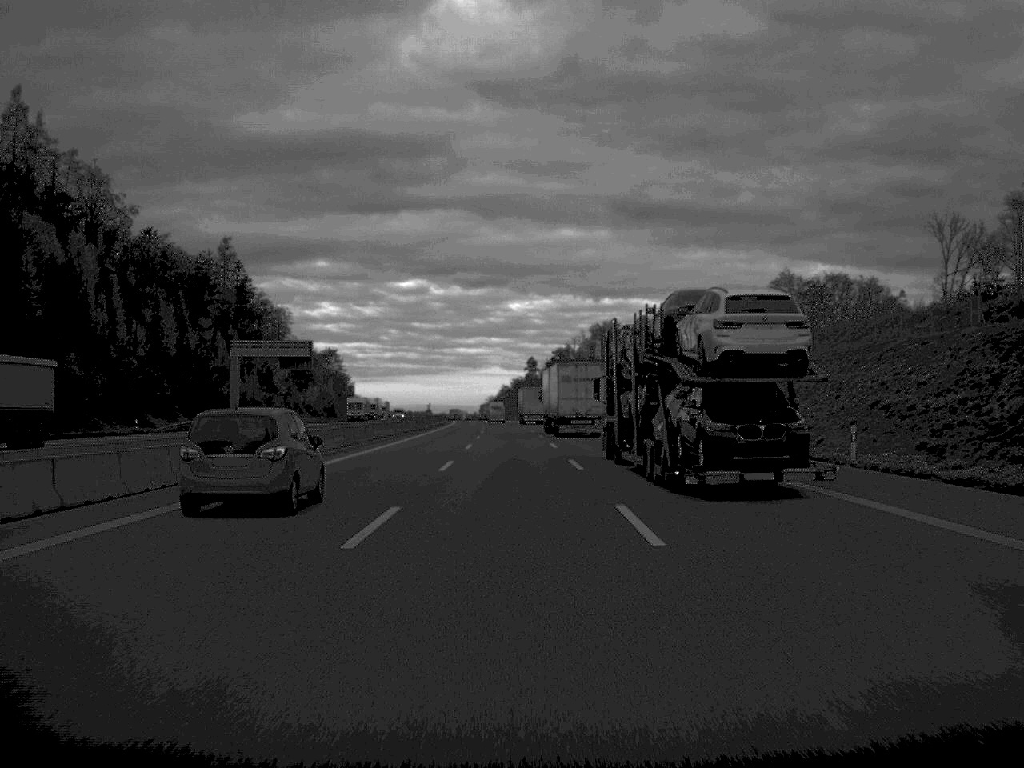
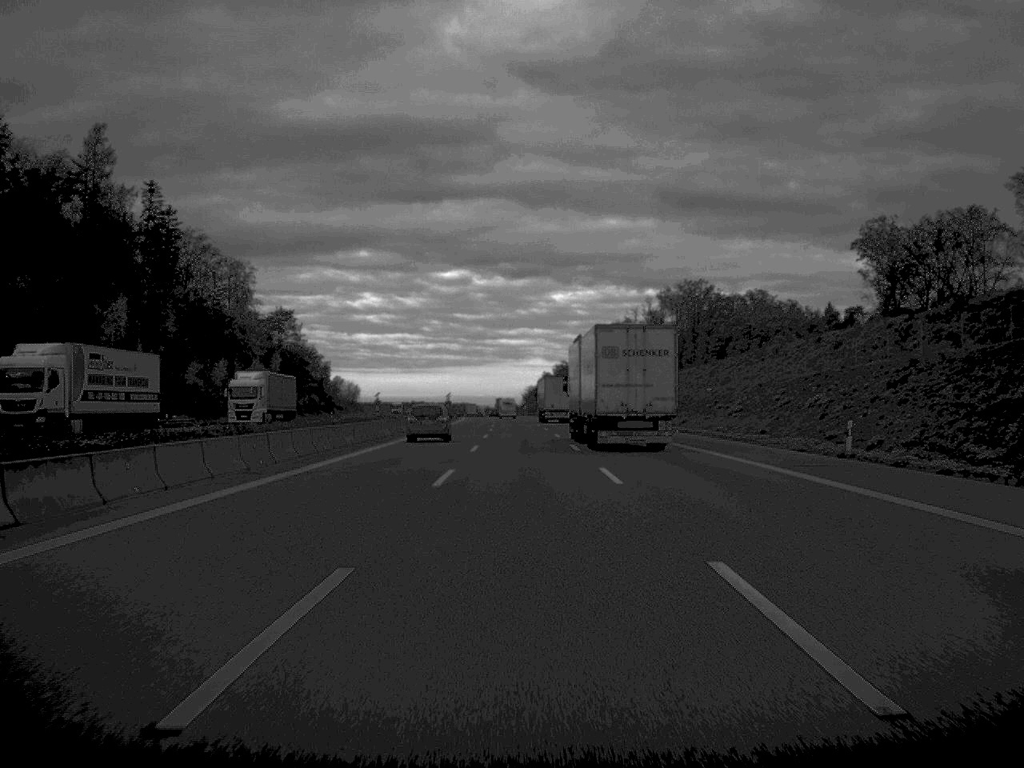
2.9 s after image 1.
(-1.6, +98.2) m; -2°
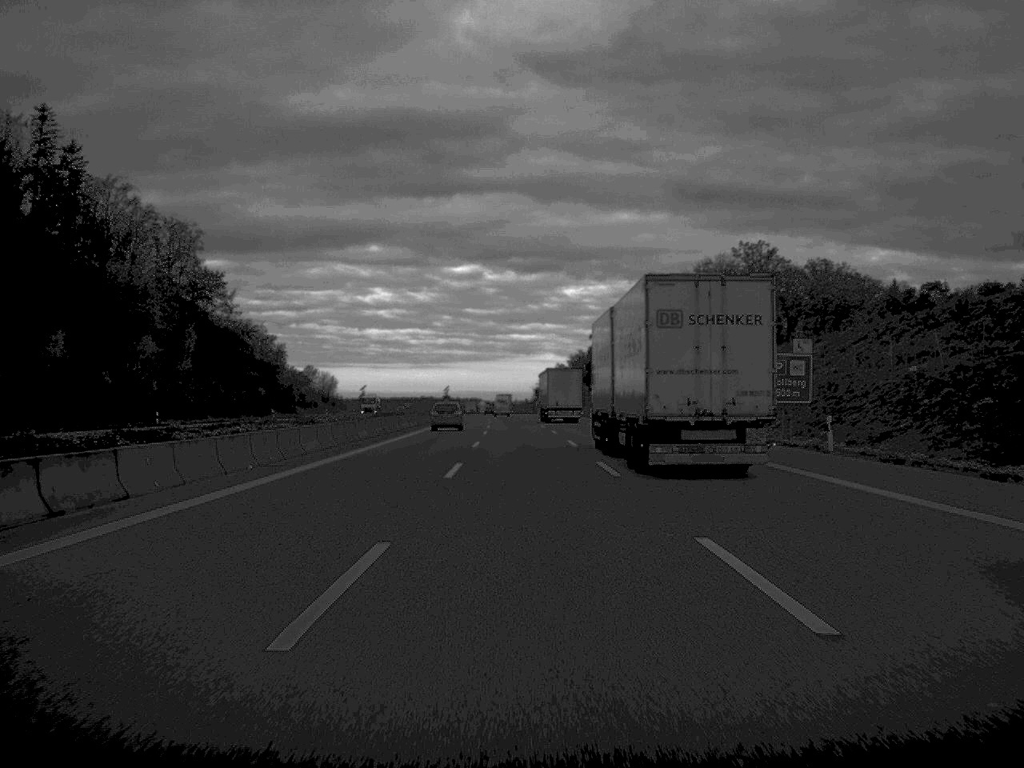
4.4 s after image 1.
(-0.3, +51.8) m; 0°
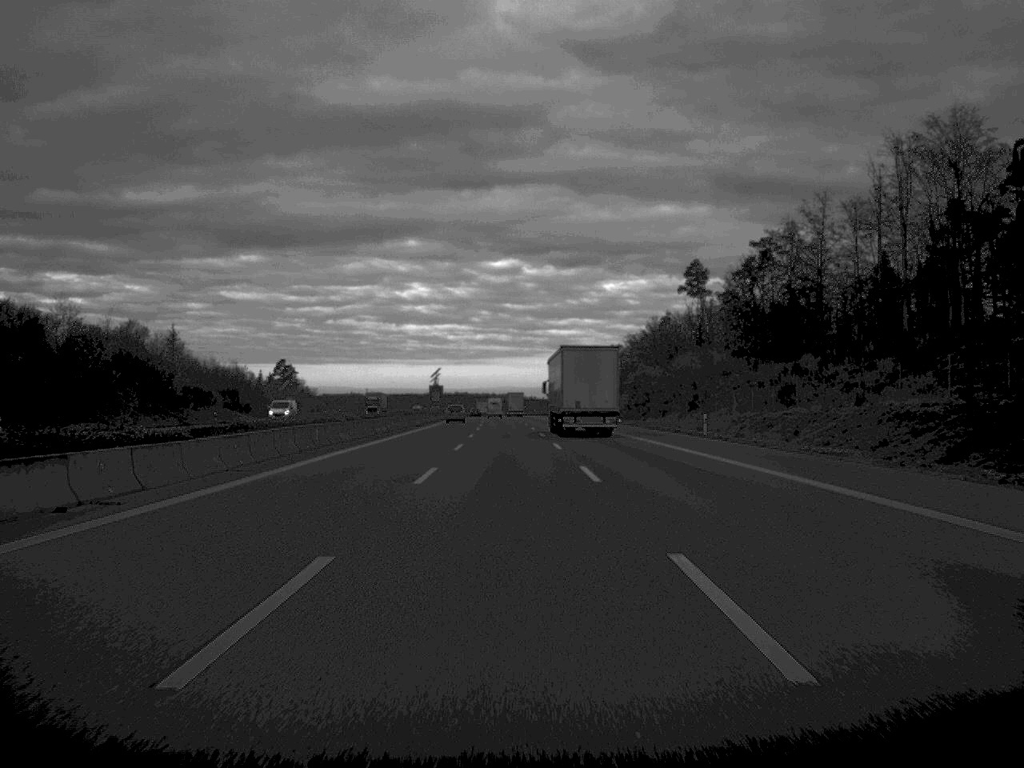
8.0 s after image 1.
(-1.8, +127.2) m; -2°
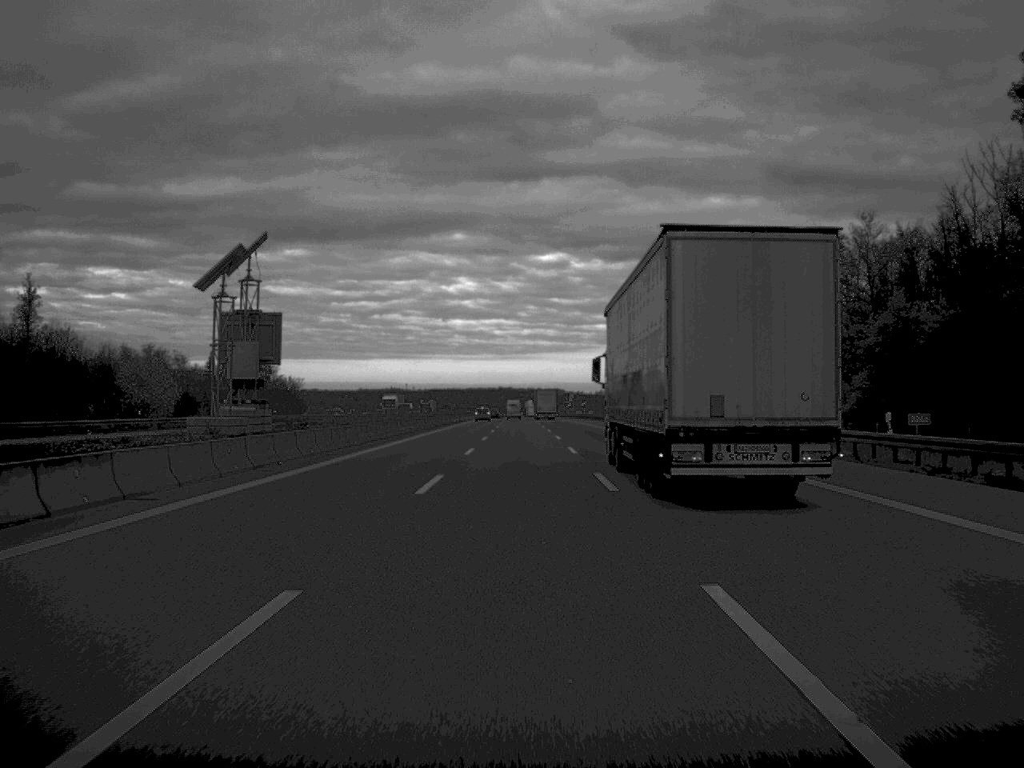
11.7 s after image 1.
(-2.3, +127.7) m; -2°
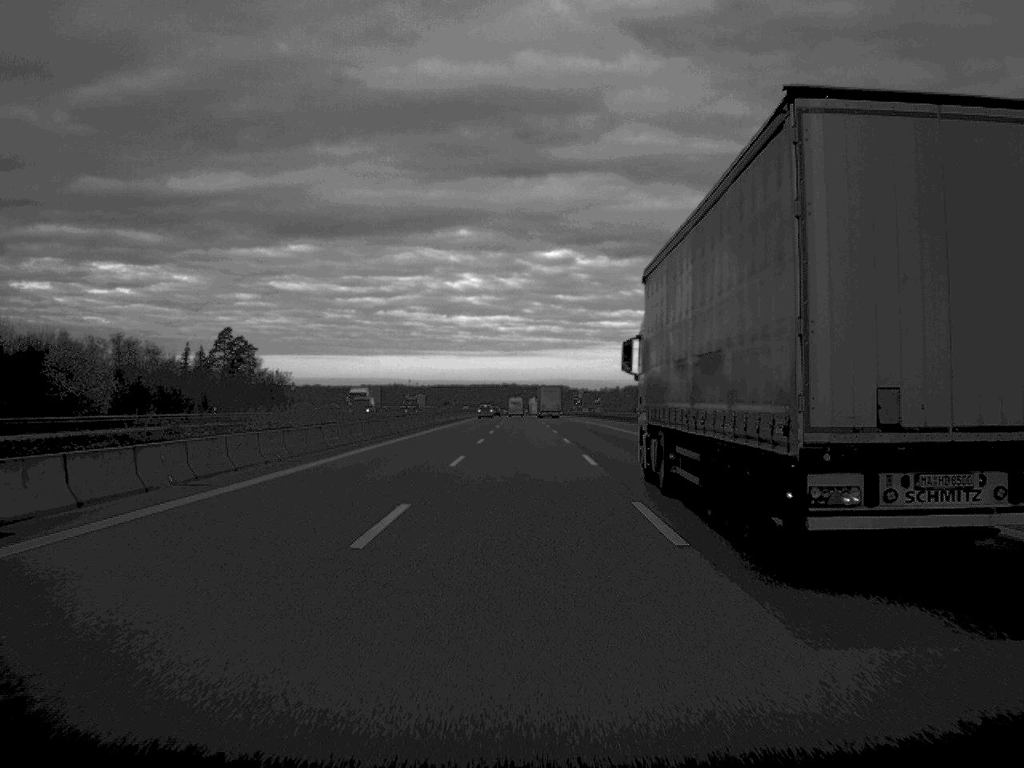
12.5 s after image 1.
(0.0, +26.7) m; 0°
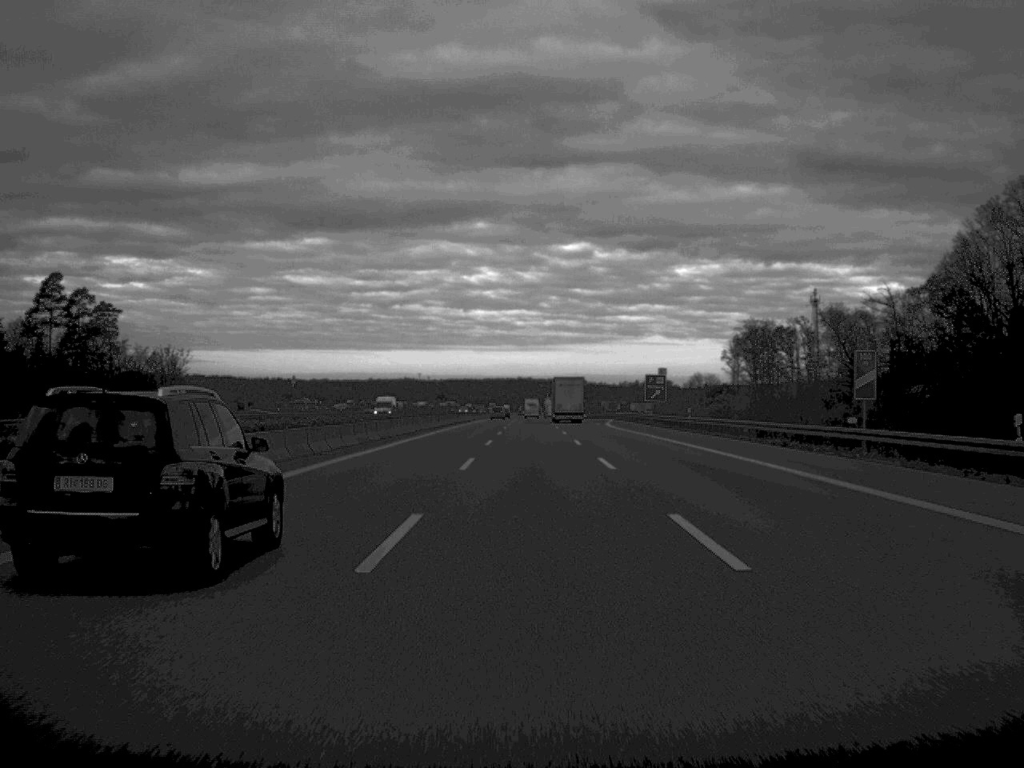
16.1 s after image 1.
(-0.7, +127.6) m; -1°
